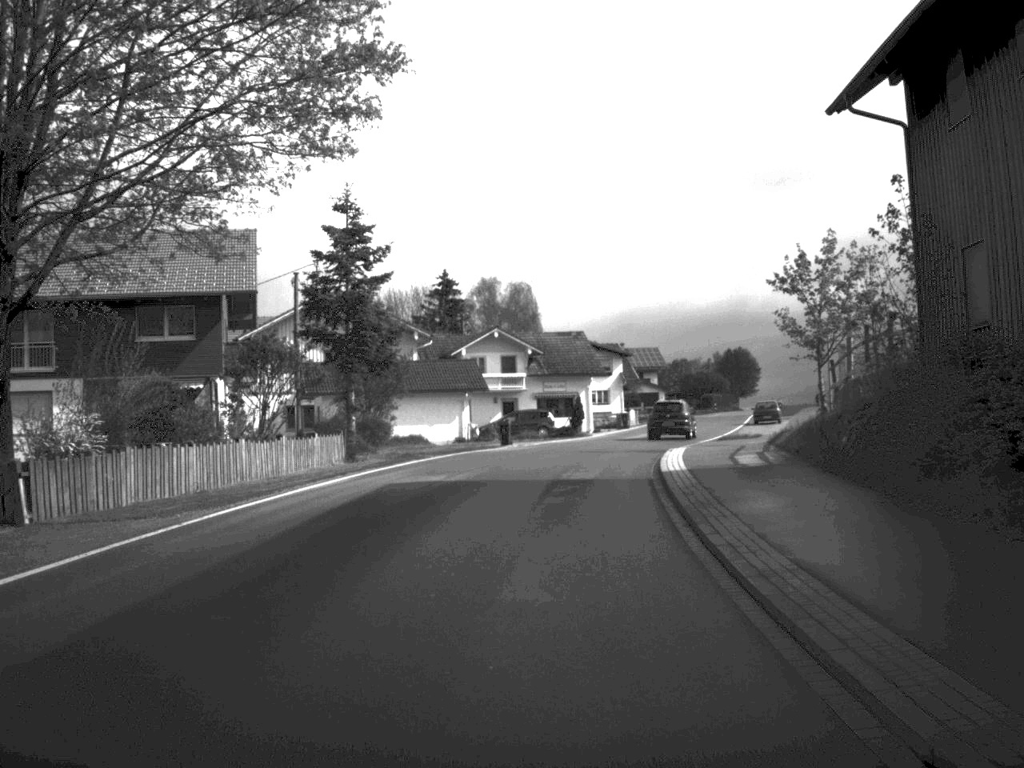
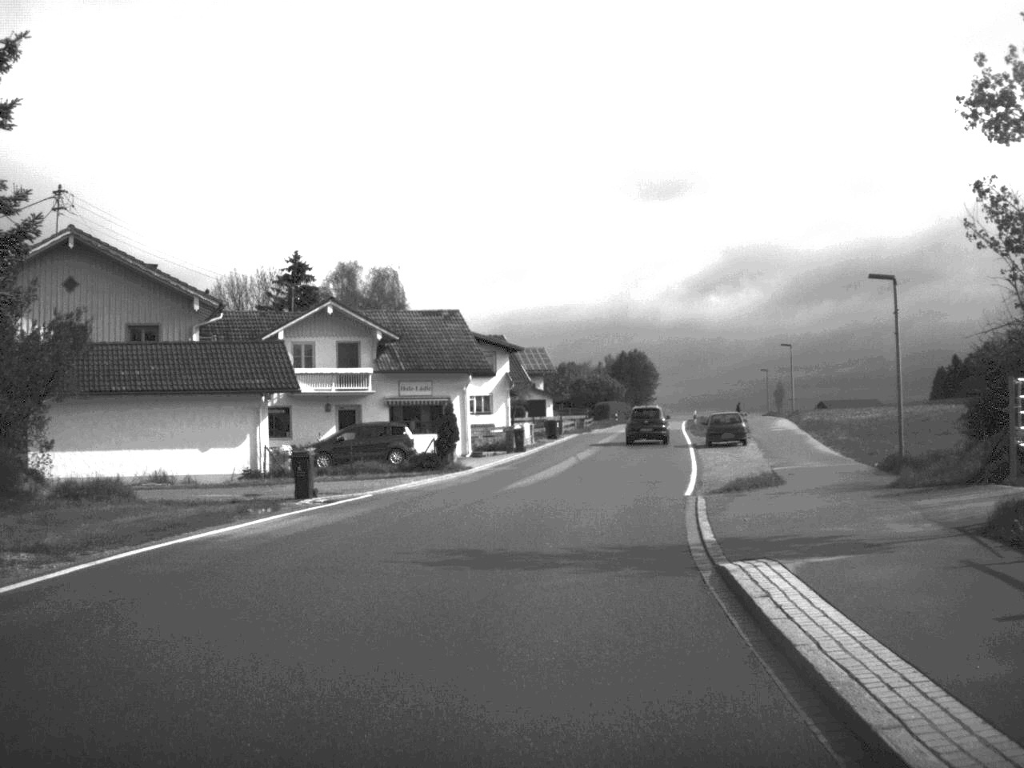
(+1.0, +24.2) m; +6°
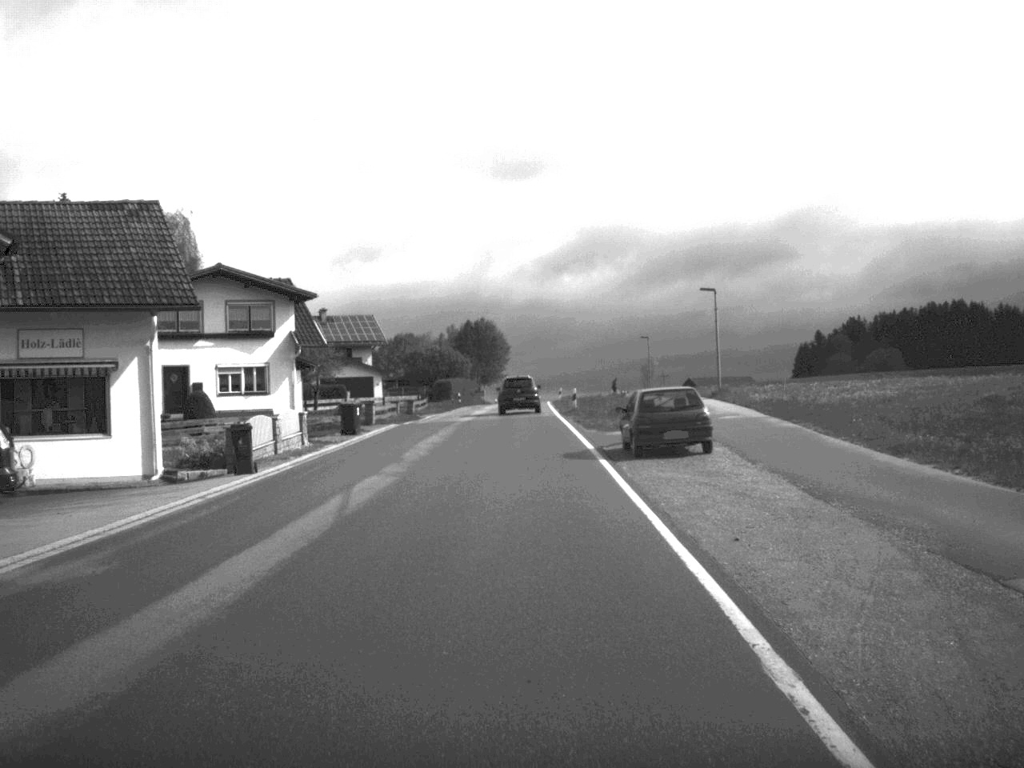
(+1.9, +26.1) m; +7°
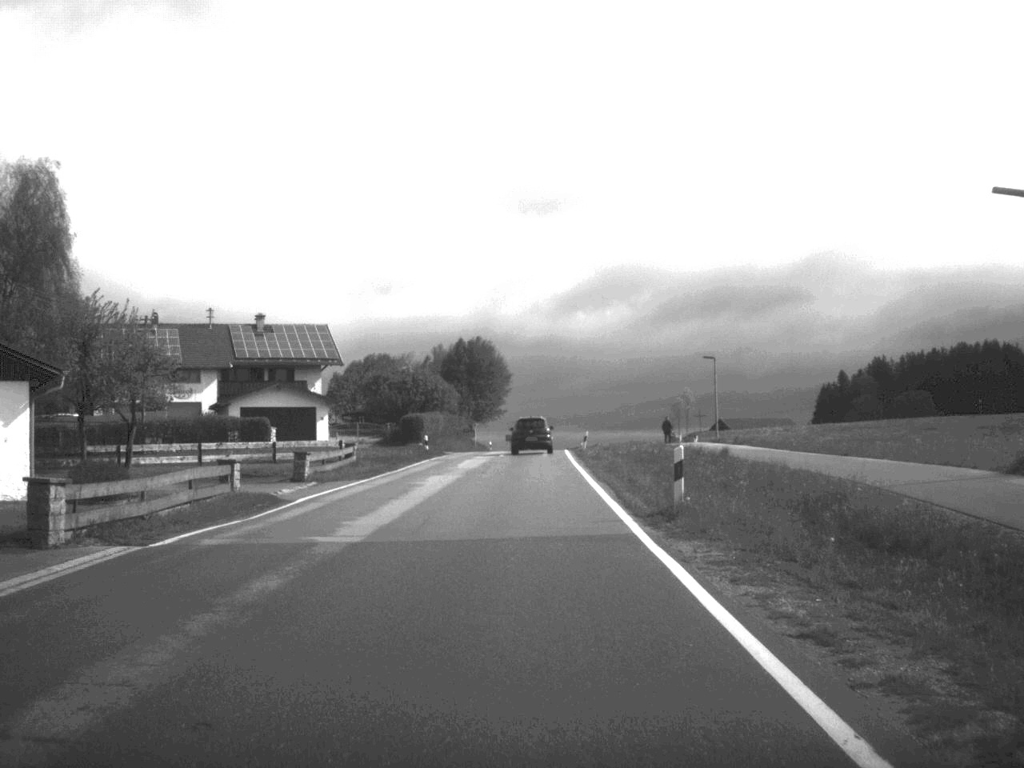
(-0.2, +34.0) m; 0°
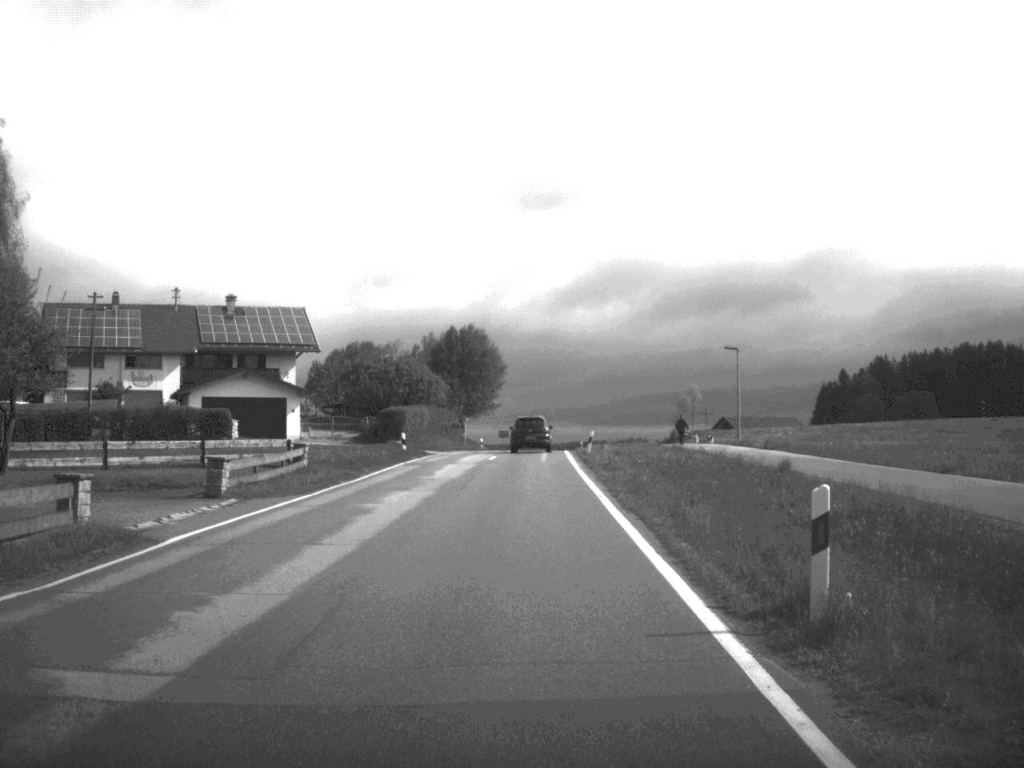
(0.0, +8.8) m; 0°
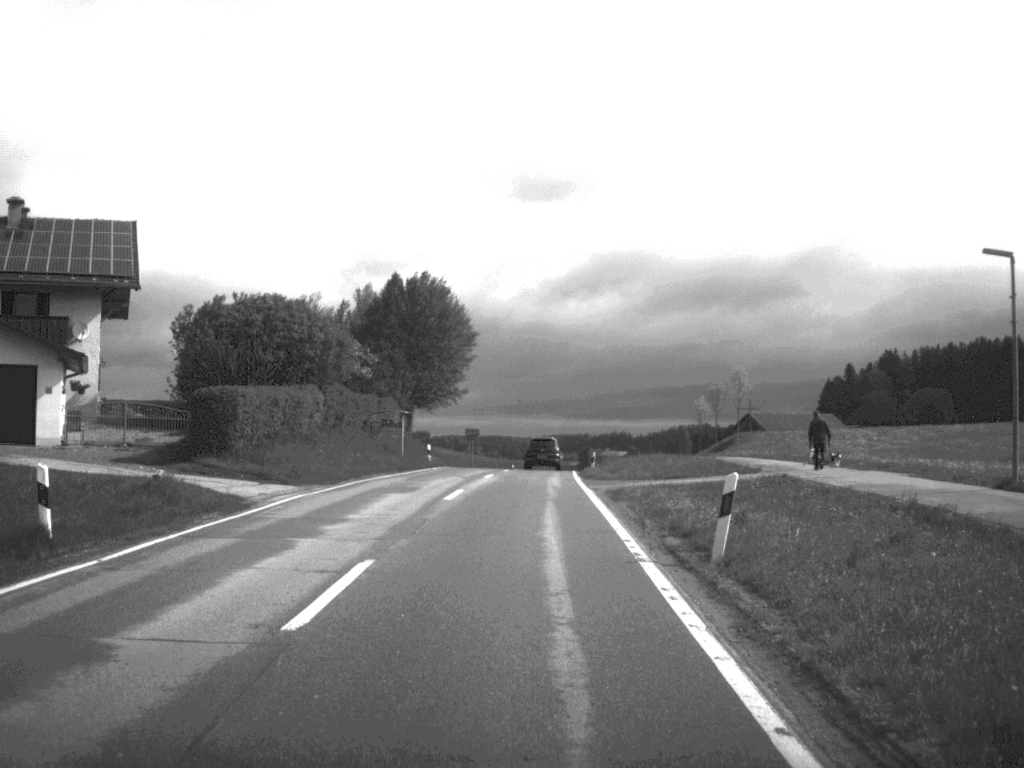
(+0.2, +36.7) m; +1°
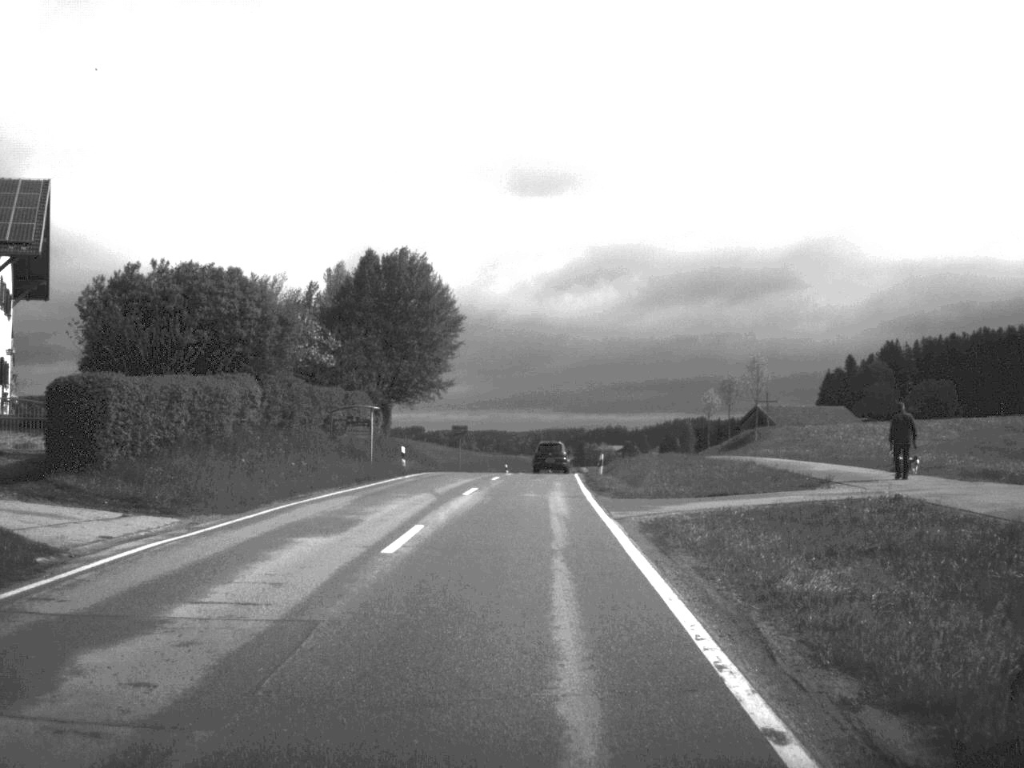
(0.0, +9.5) m; 0°
